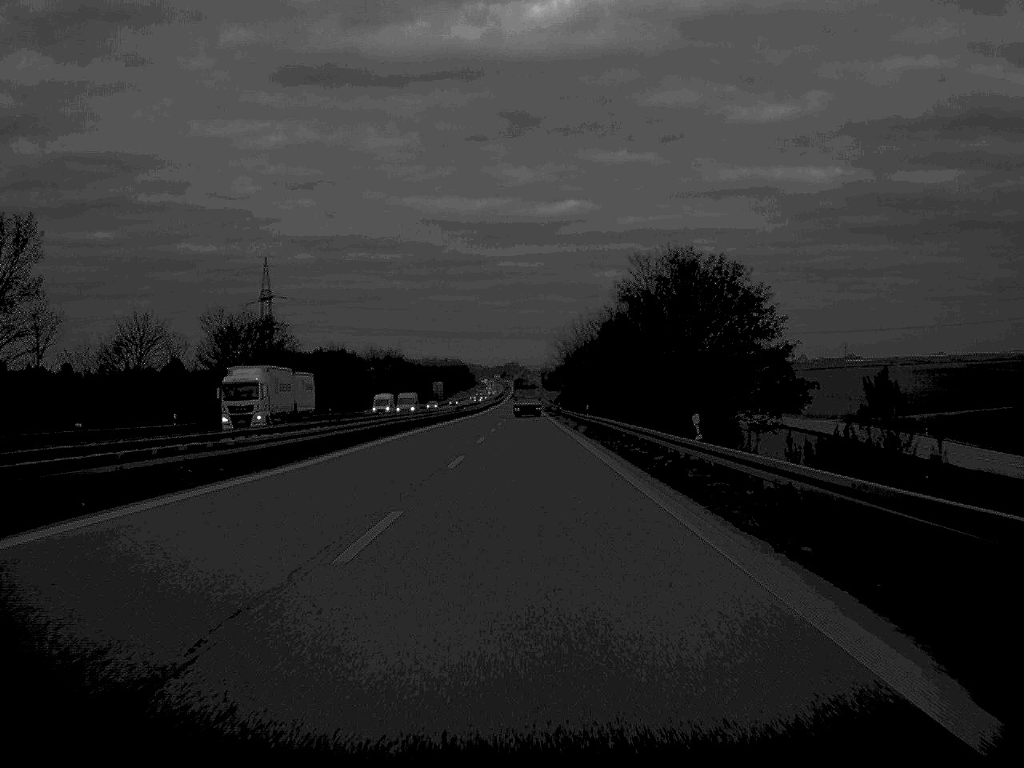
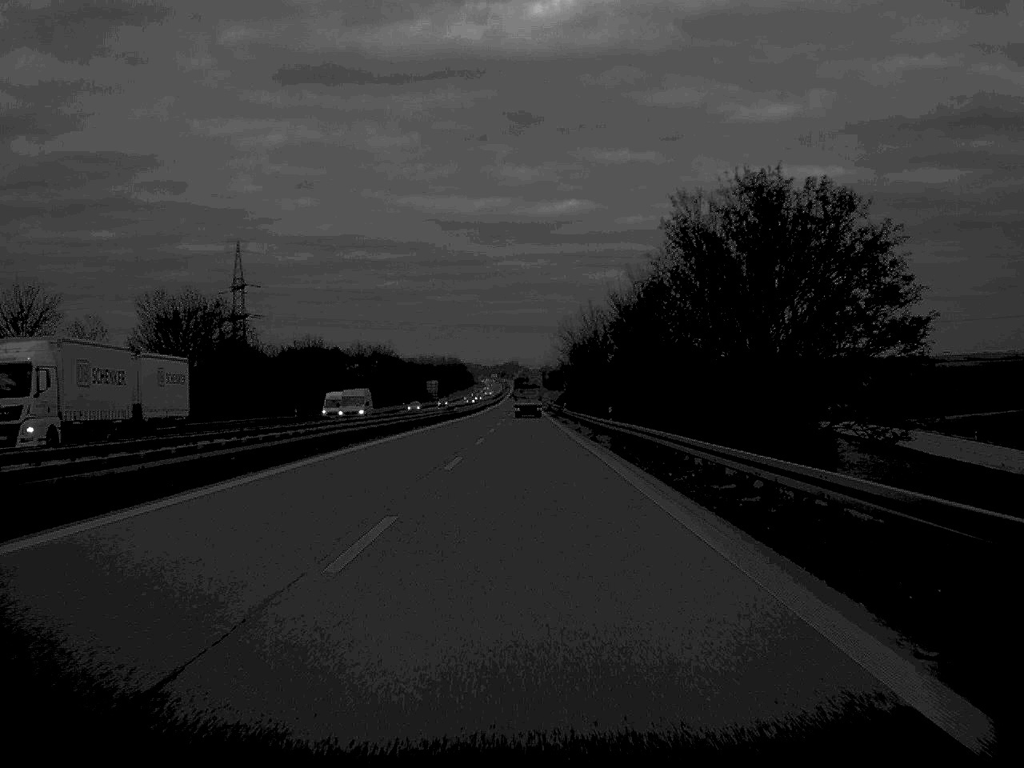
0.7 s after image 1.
(0.0, +18.7) m; 0°
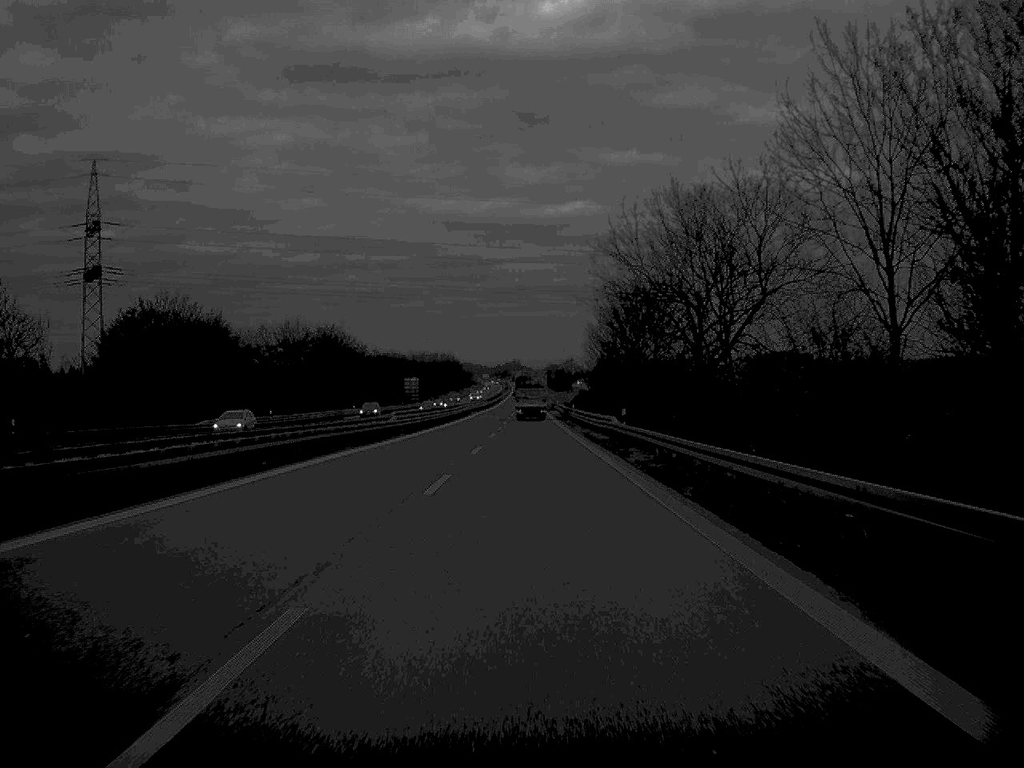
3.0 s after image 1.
(-0.1, +60.7) m; 0°
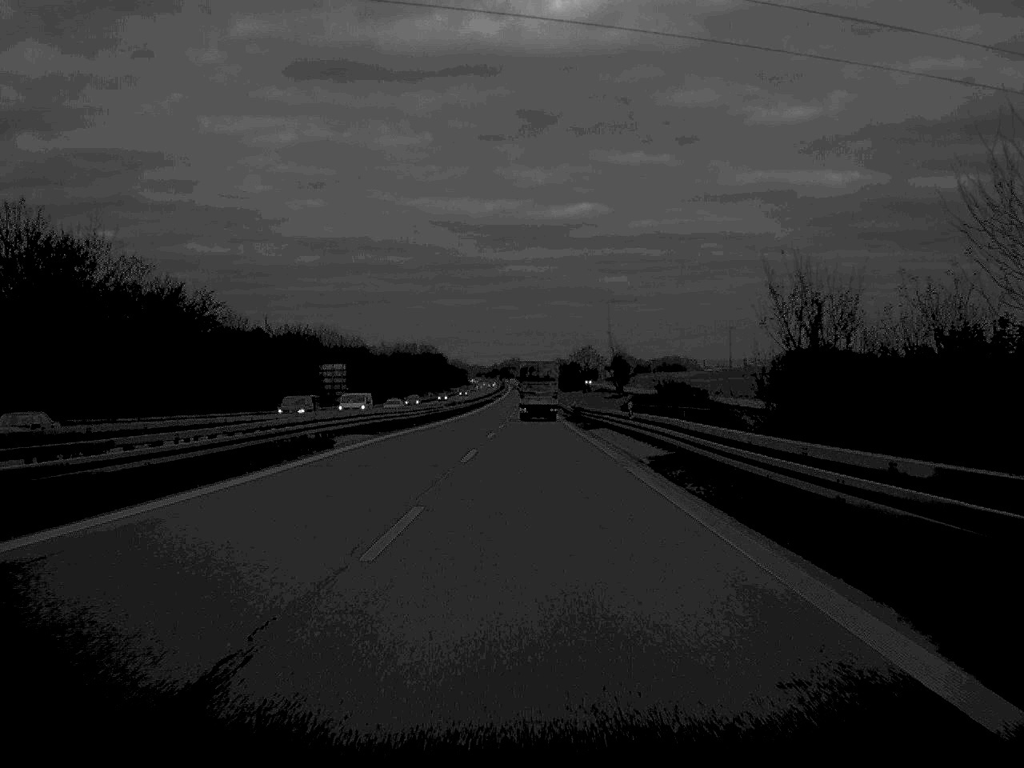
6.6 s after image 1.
(0.0, +98.2) m; 0°
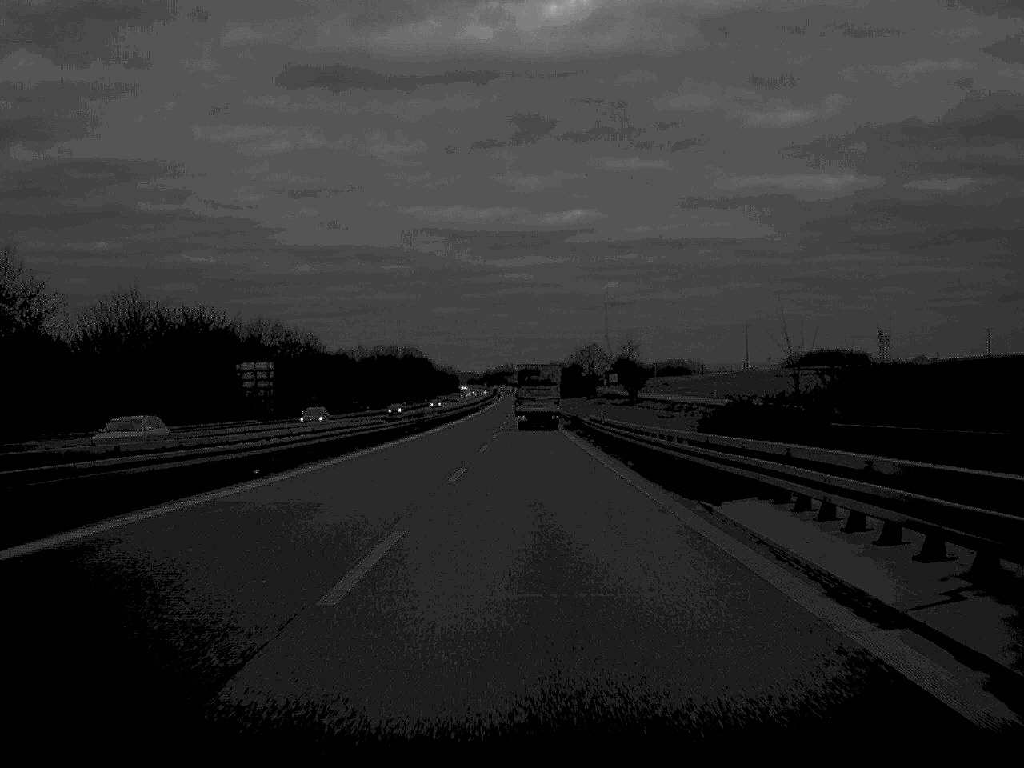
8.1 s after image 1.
(+0.1, +39.2) m; 0°
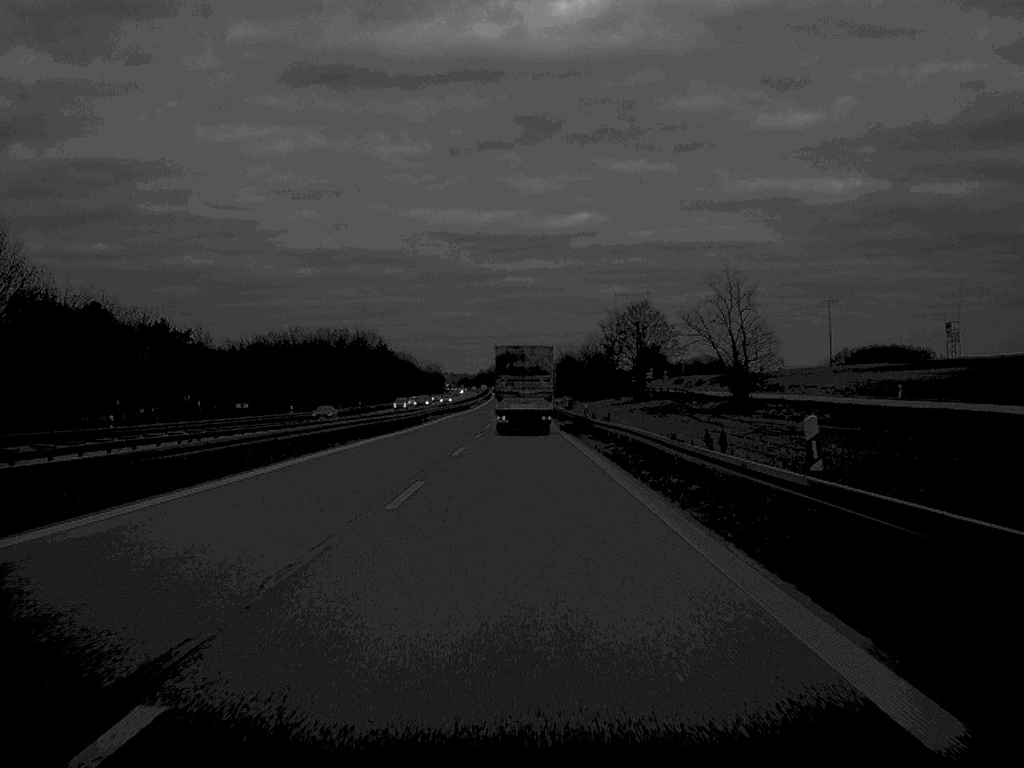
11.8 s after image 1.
(+0.1, +97.3) m; 0°
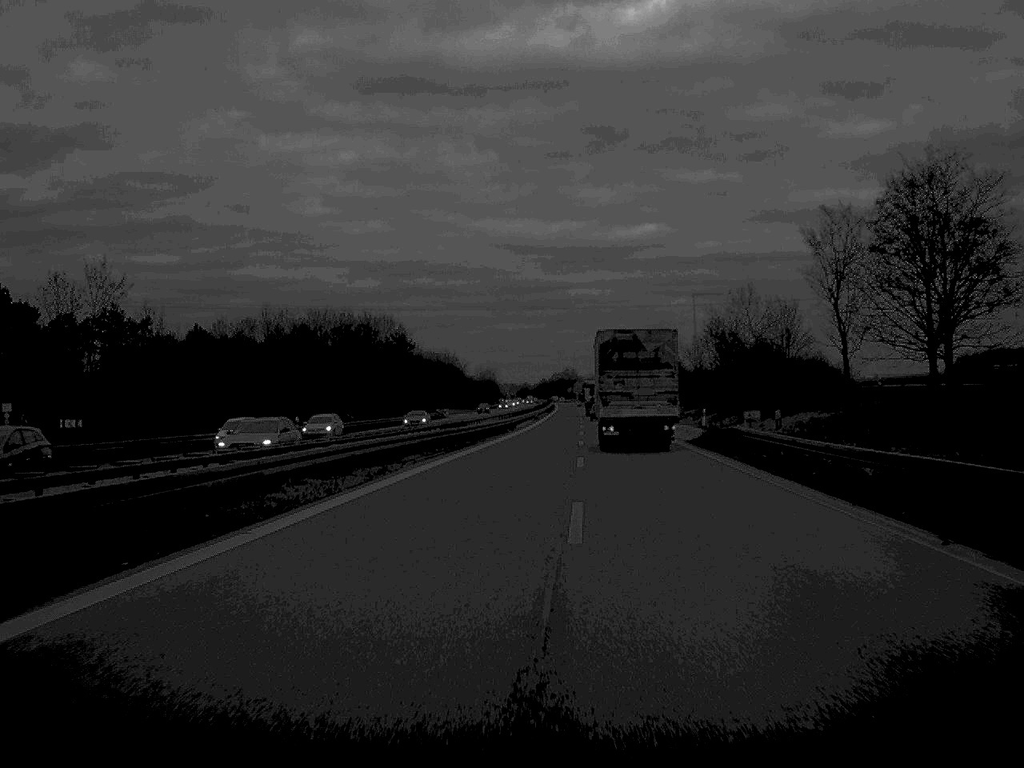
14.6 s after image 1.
(-2.2, +75.5) m; -3°
